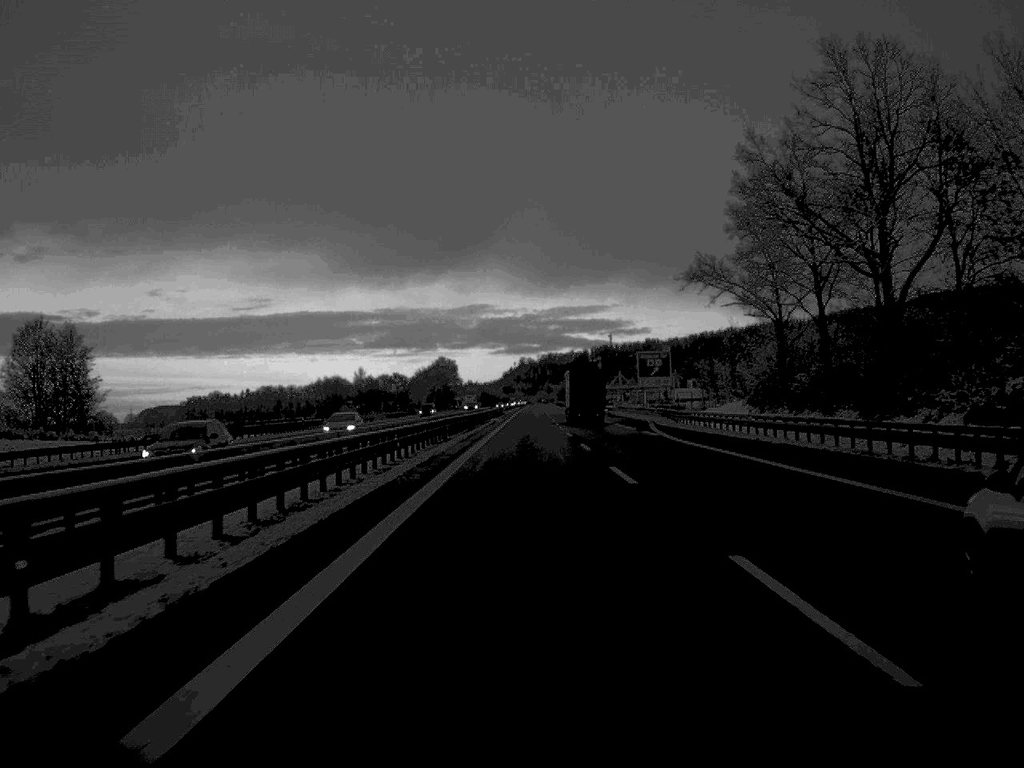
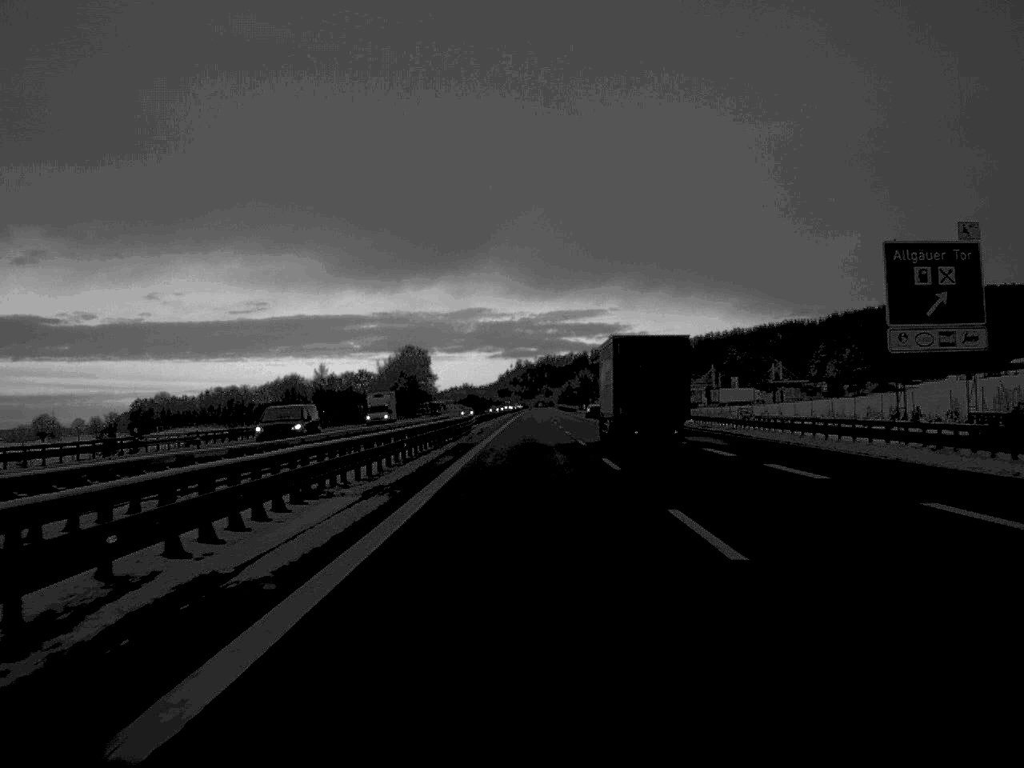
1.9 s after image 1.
(+0.1, +93.8) m; 0°
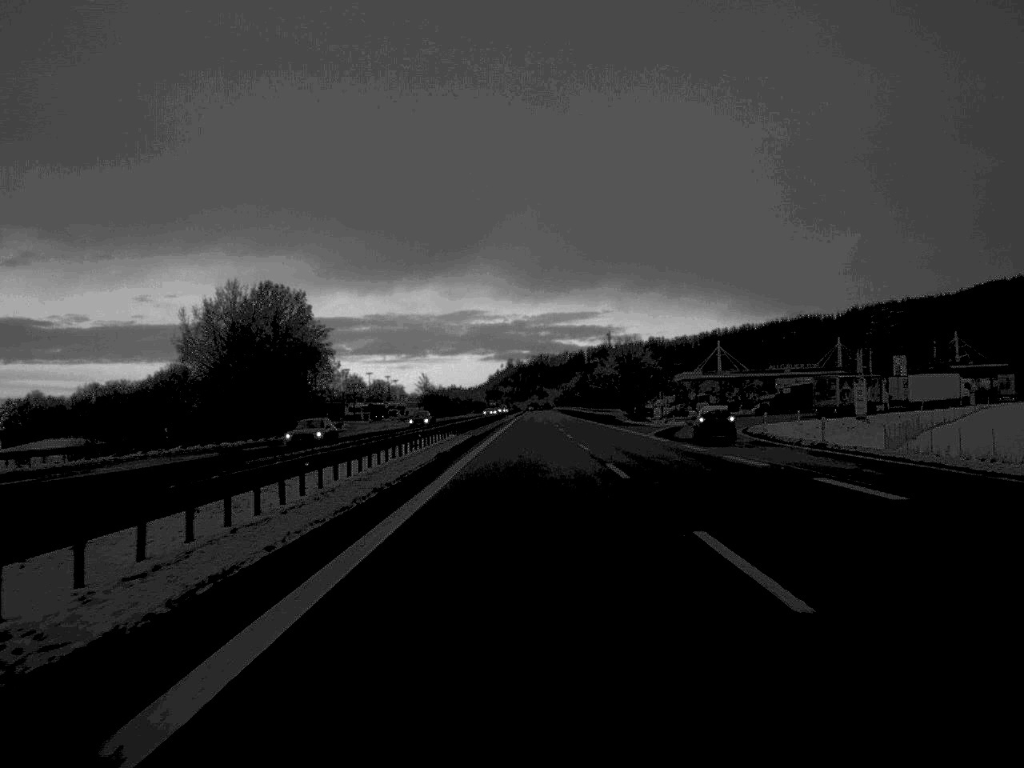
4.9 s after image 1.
(+0.5, +146.2) m; 0°
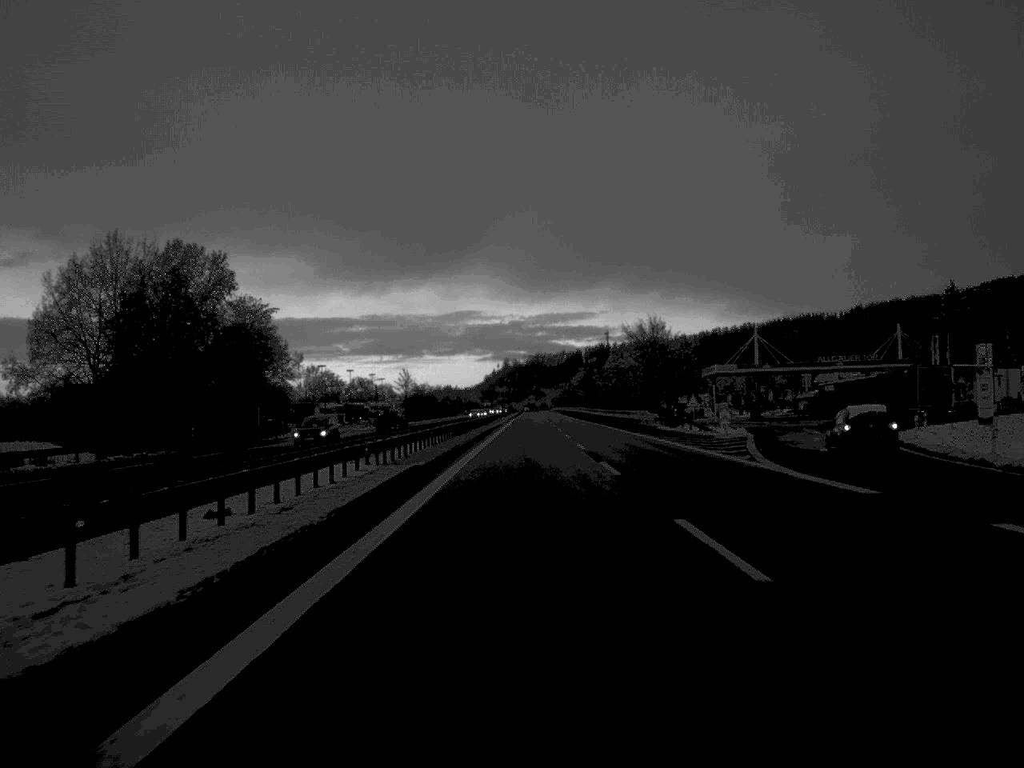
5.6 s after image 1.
(0.0, +33.9) m; 0°
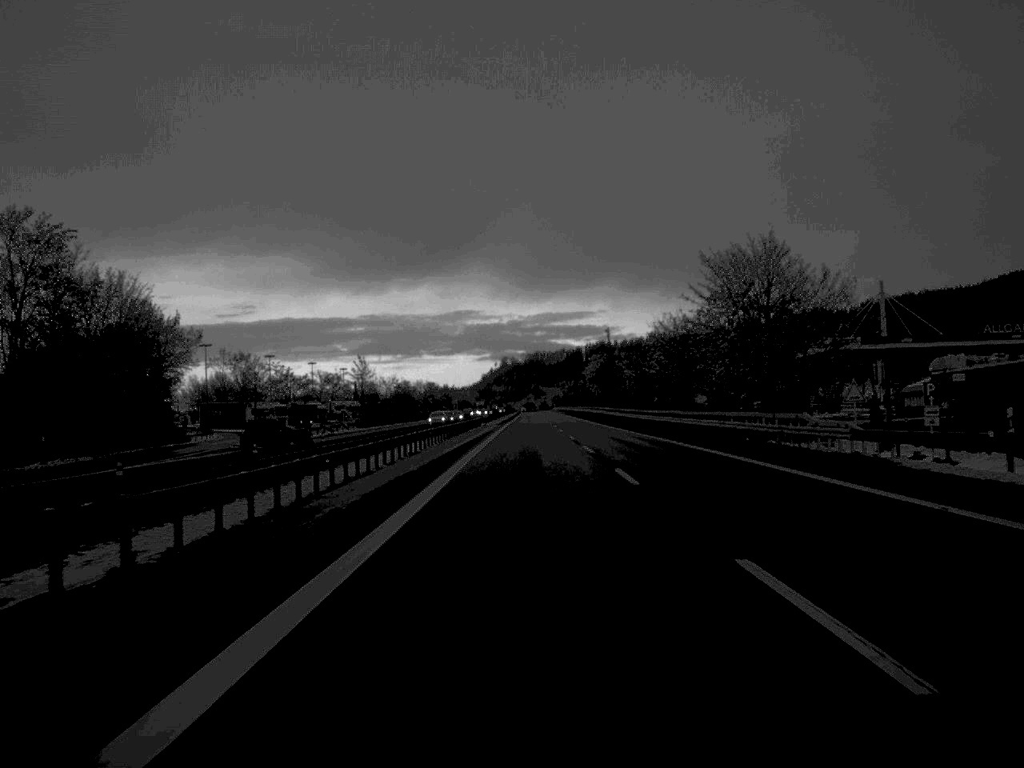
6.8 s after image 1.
(0.0, +58.2) m; 0°
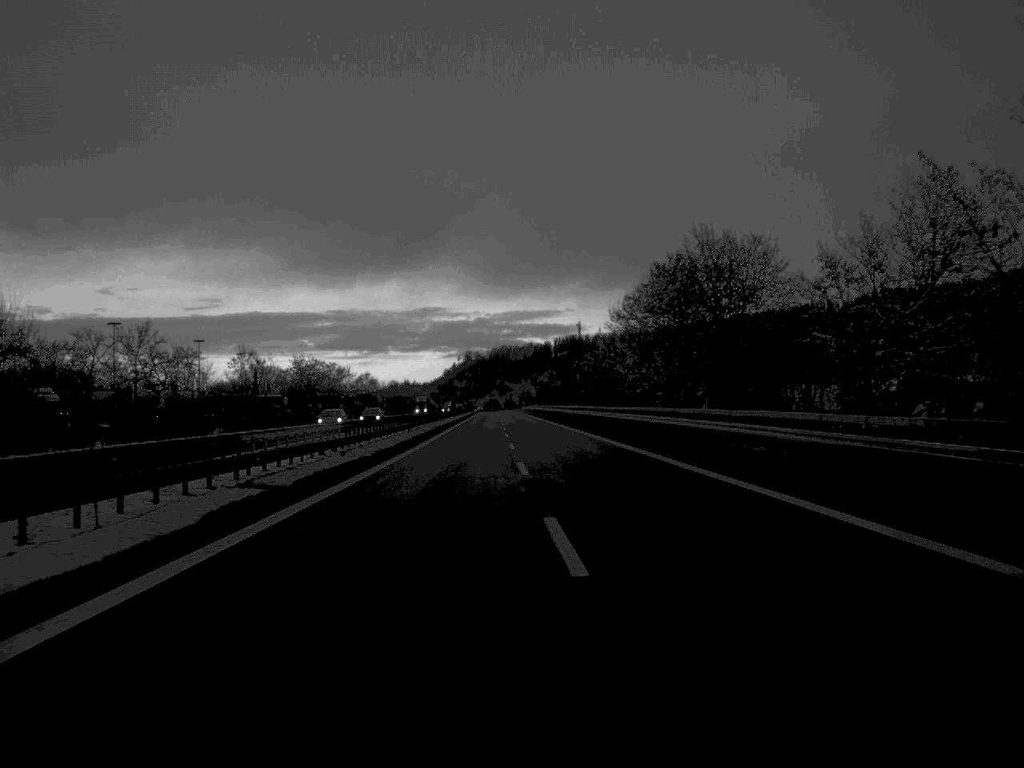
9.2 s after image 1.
(+1.5, +119.9) m; +2°
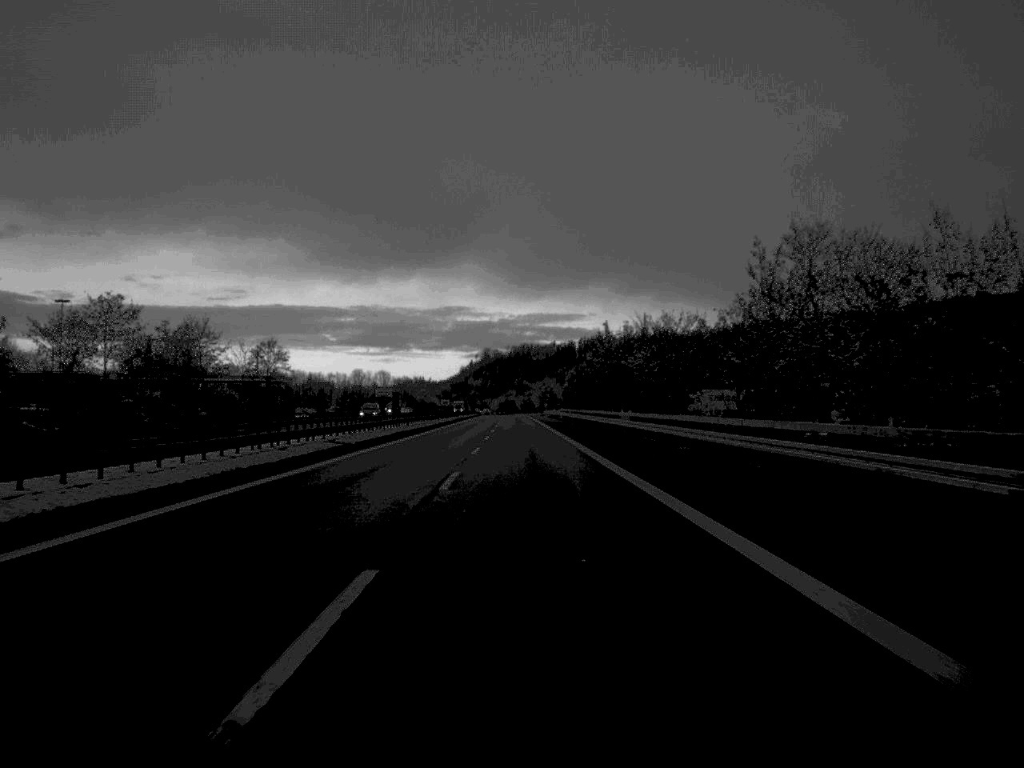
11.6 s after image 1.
(-0.8, +113.0) m; -1°
